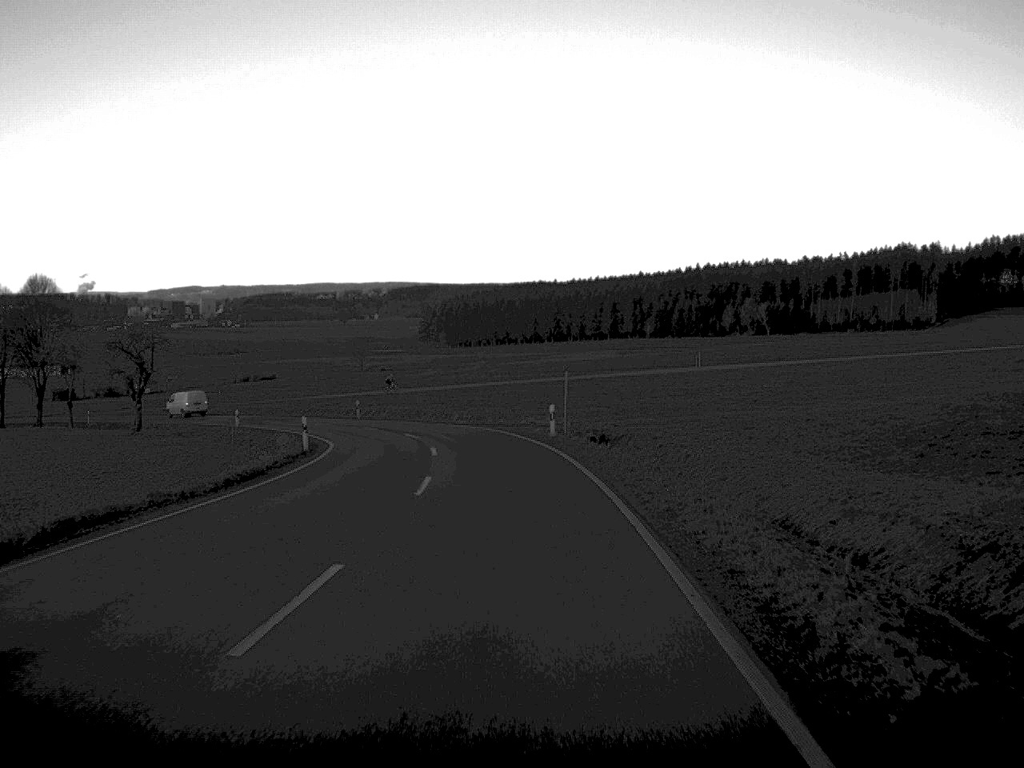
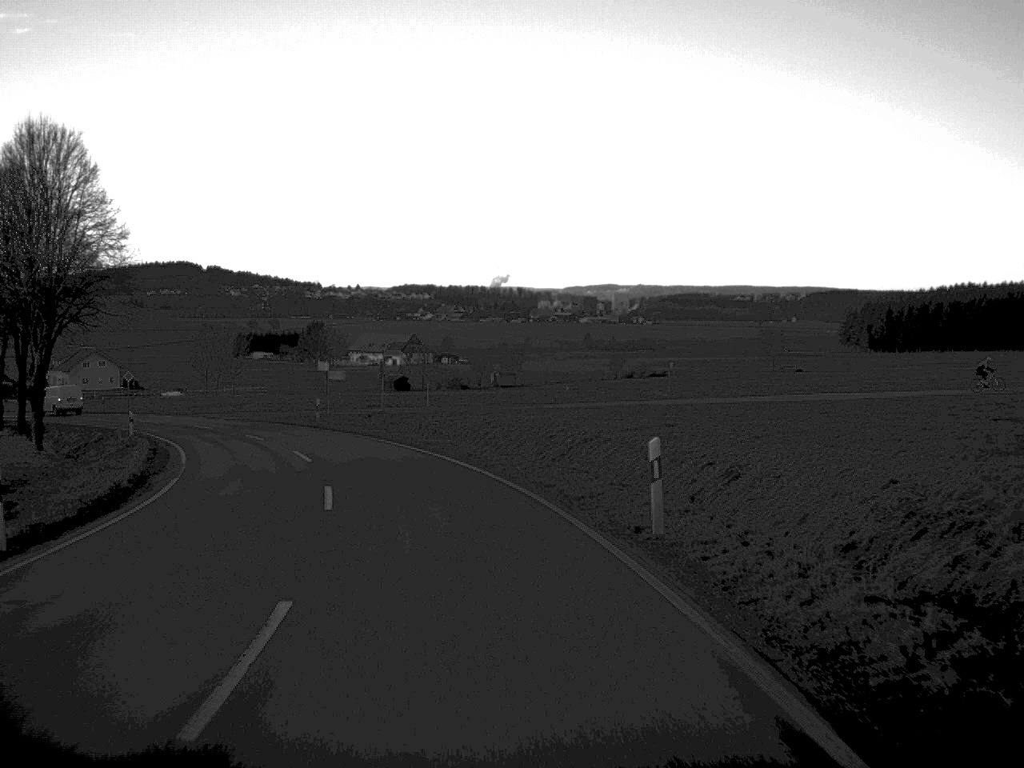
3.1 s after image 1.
(-6.7, +60.6) m; -19°
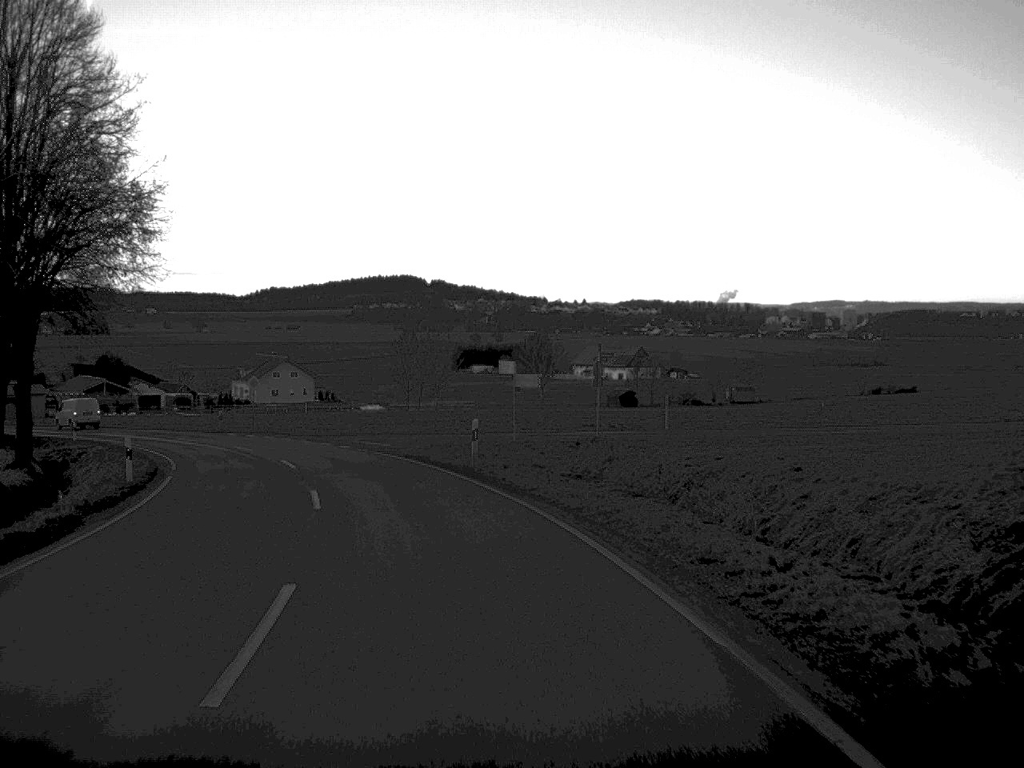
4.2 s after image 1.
(-2.0, +22.8) m; -10°
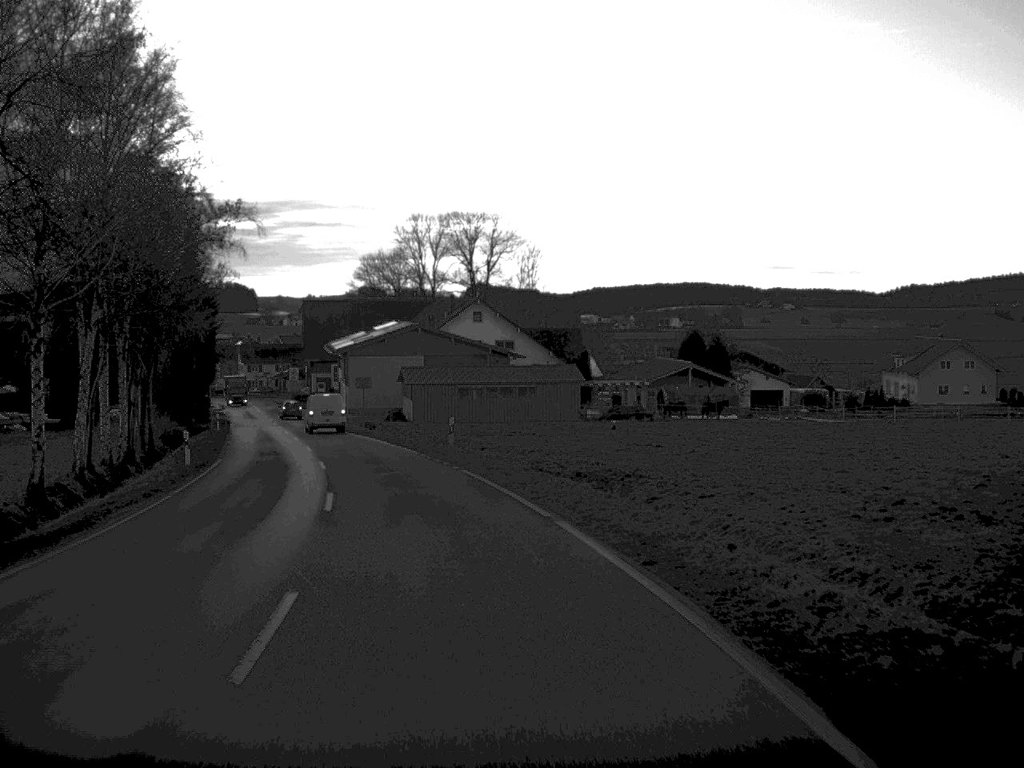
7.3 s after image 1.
(-14.6, +57.3) m; -29°
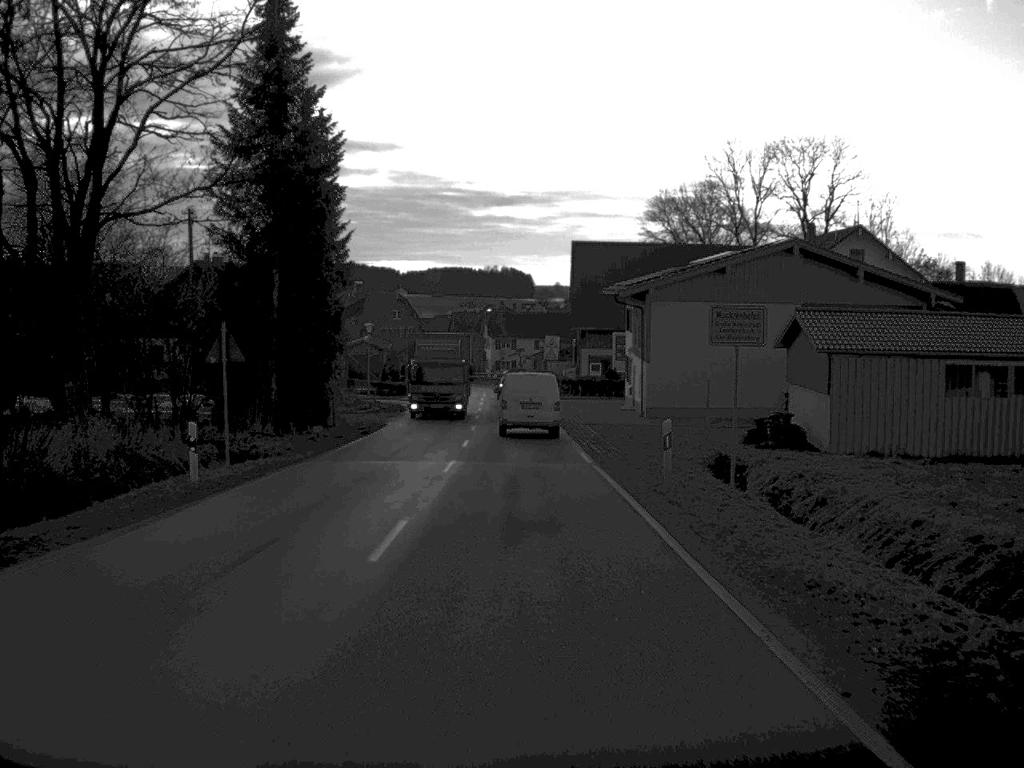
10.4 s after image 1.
(-8.1, +54.1) m; -12°
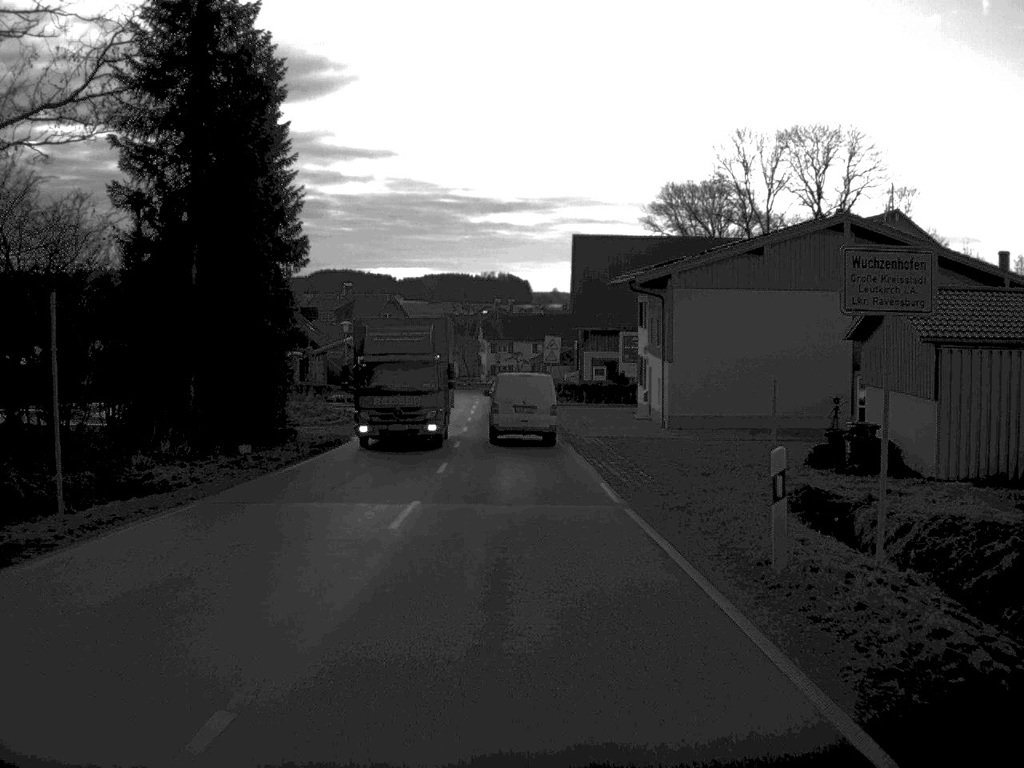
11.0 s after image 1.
(0.0, +9.0) m; 0°
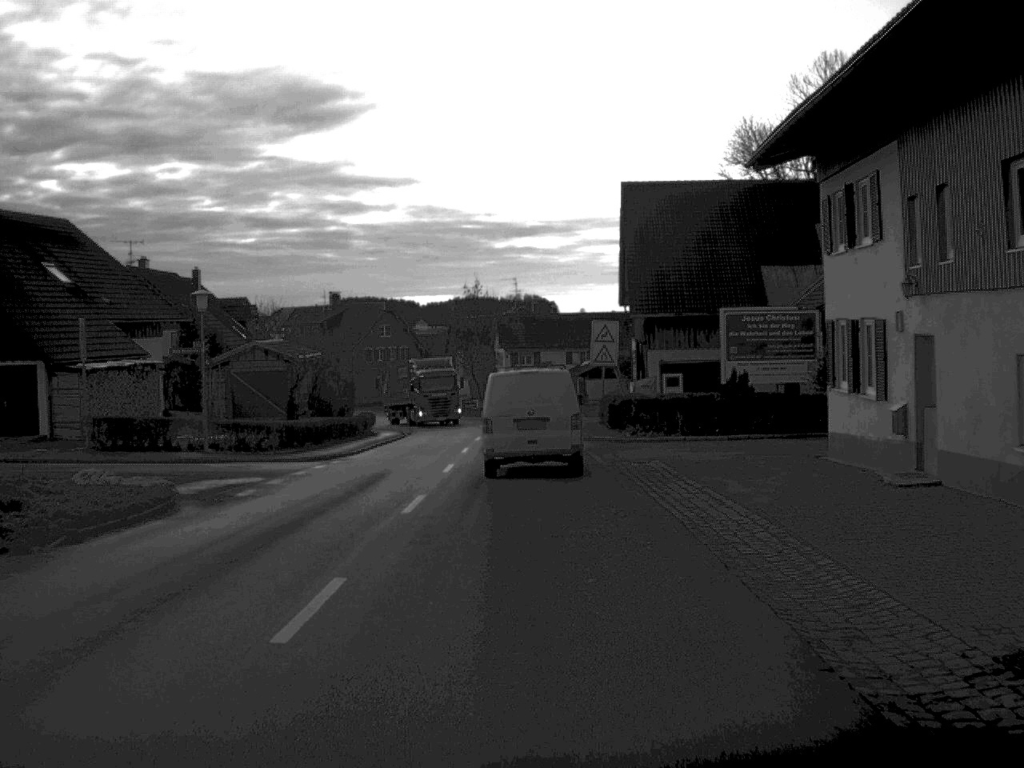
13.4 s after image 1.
(-0.3, +34.3) m; -1°
